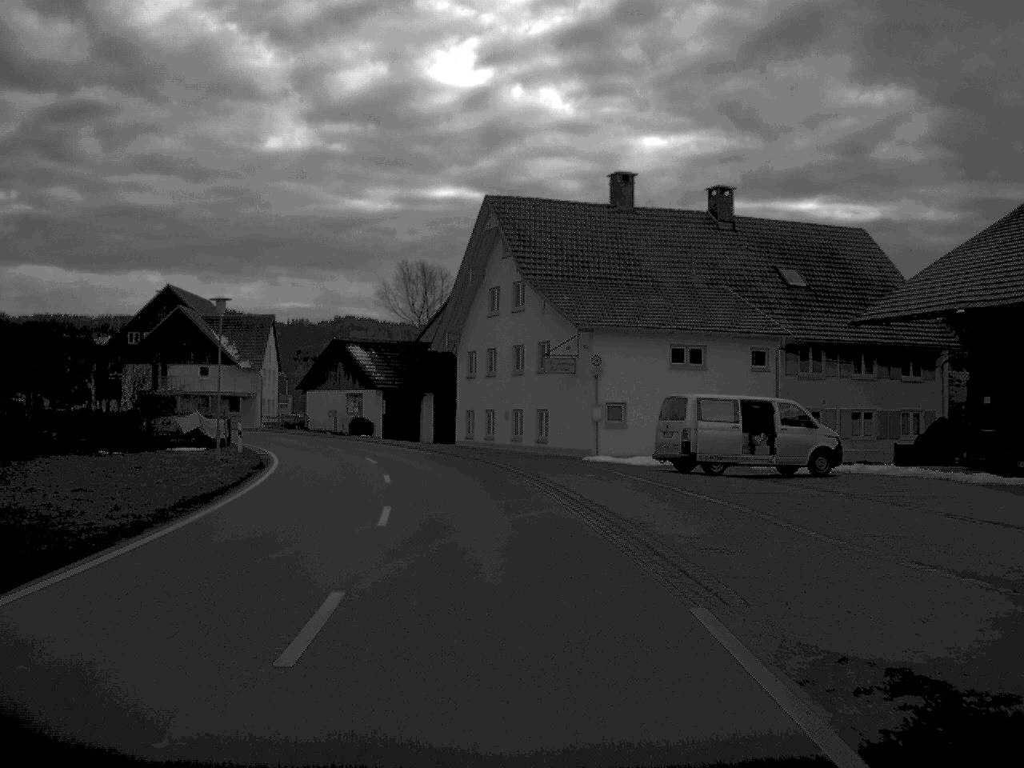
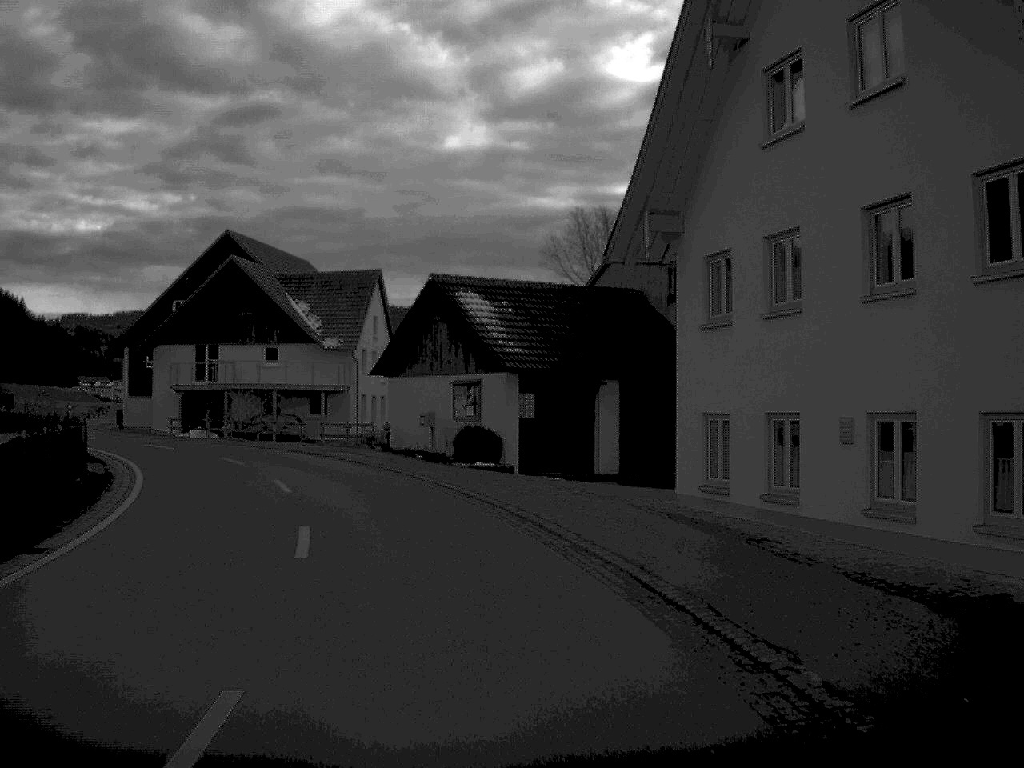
(-2.0, +31.3) m; -9°
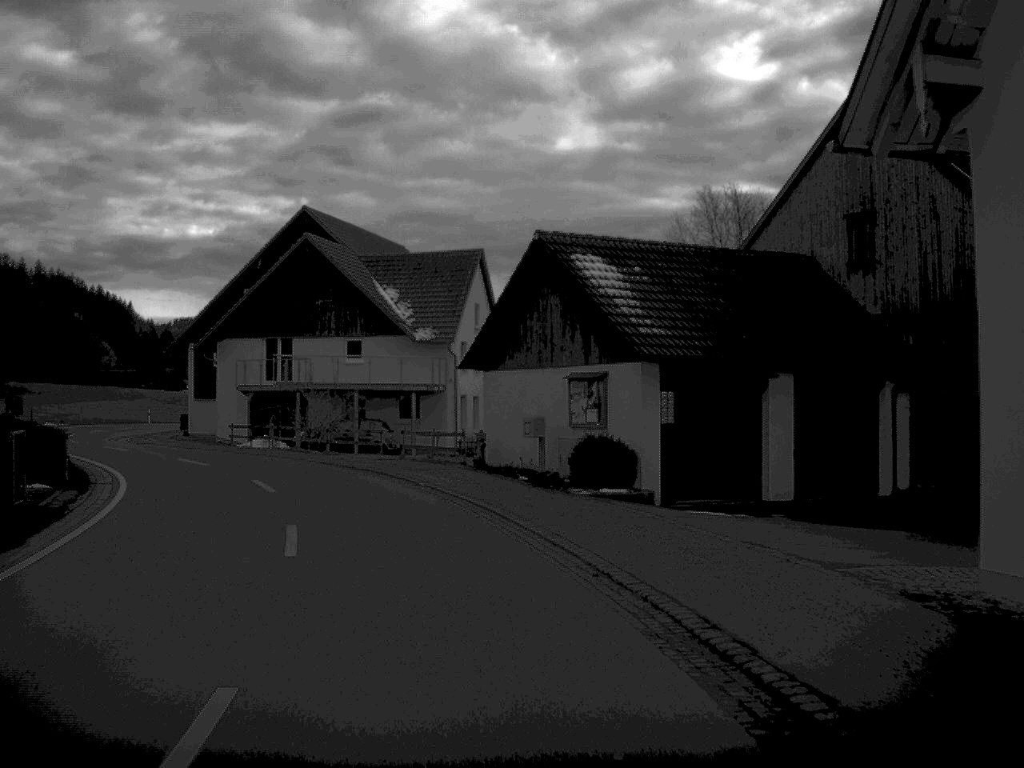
(-0.4, +9.1) m; -5°
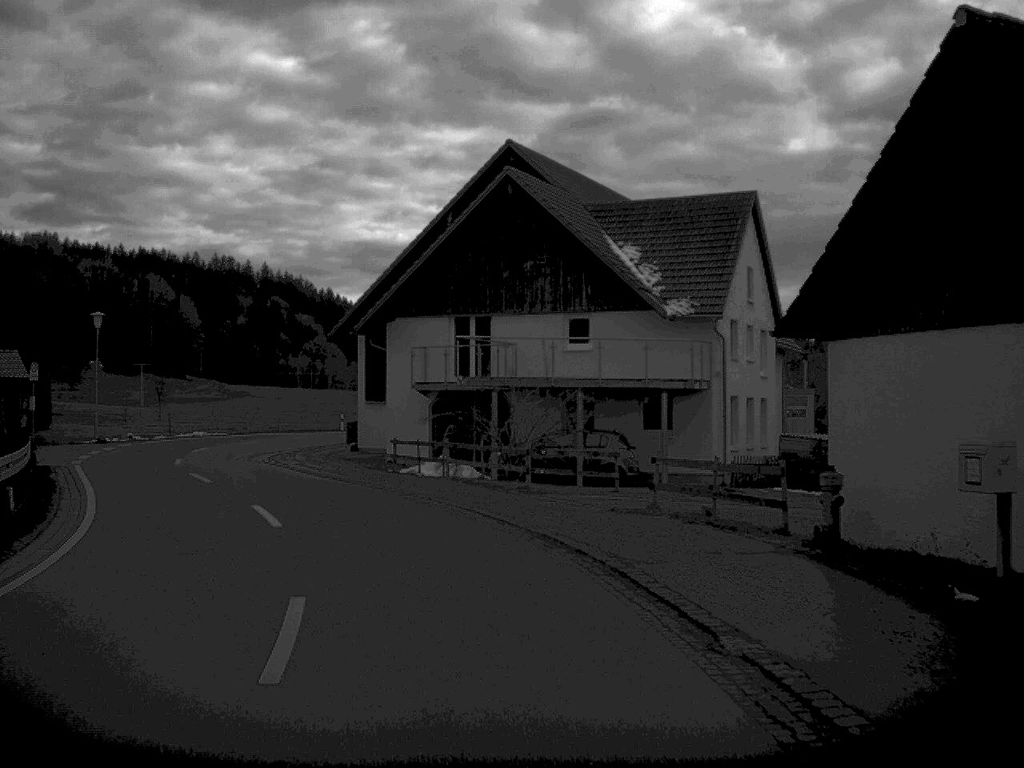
(-1.4, +15.2) m; -11°
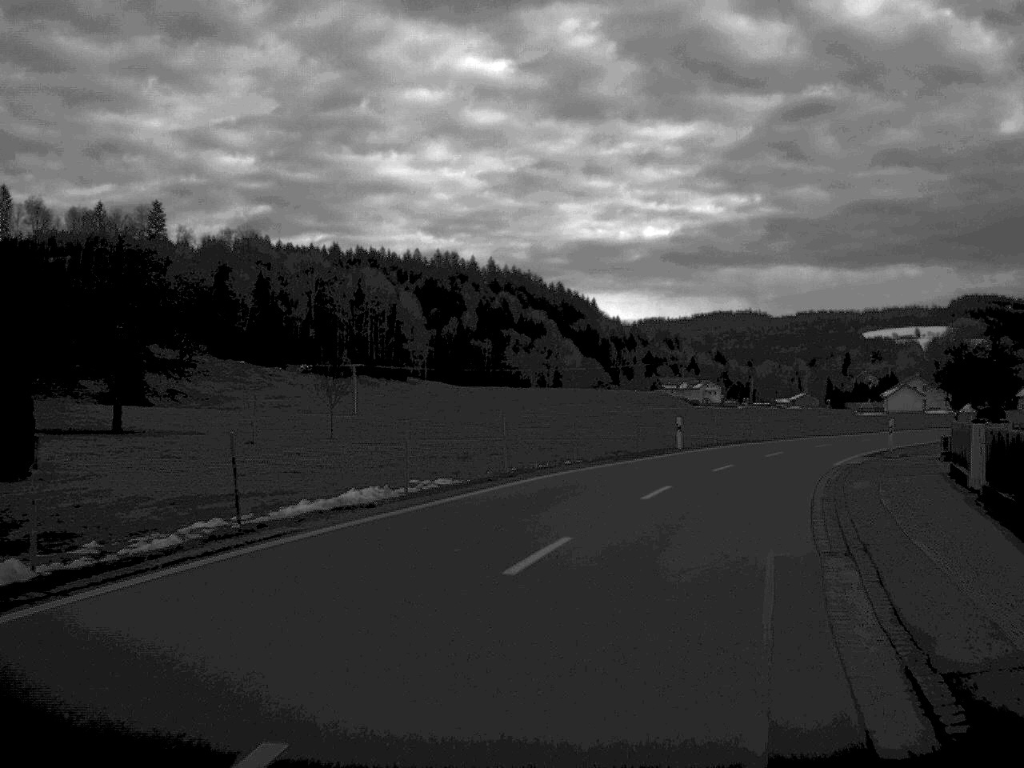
(-8.9, +39.6) m; -9°
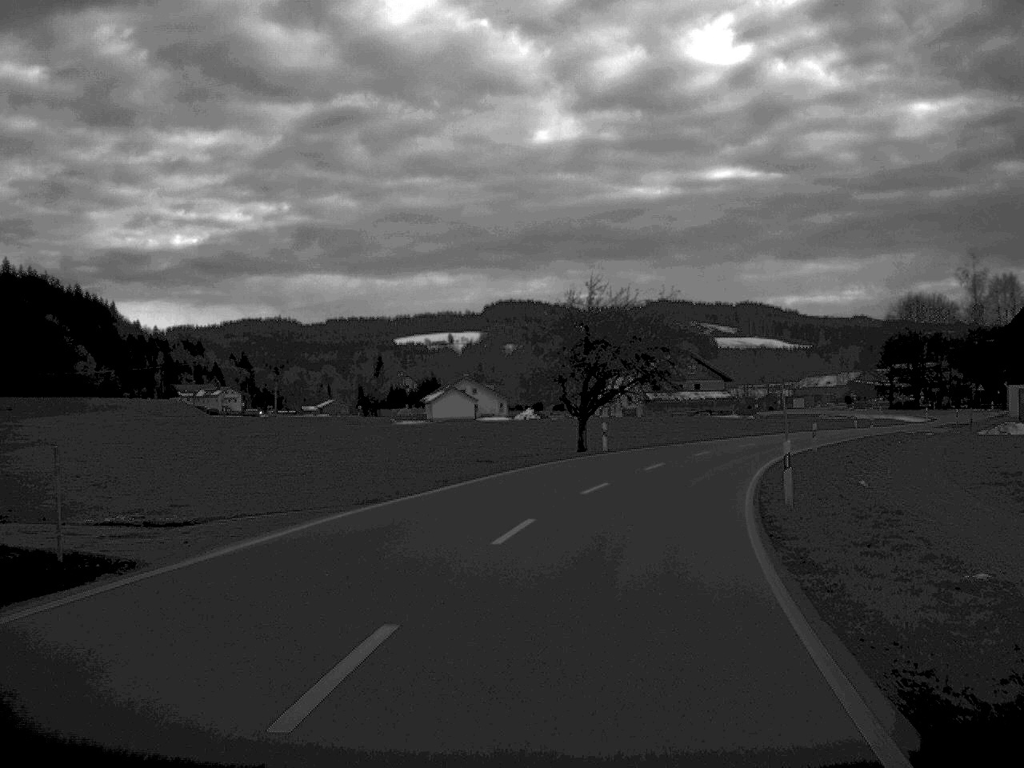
(+8.6, +39.5) m; +20°
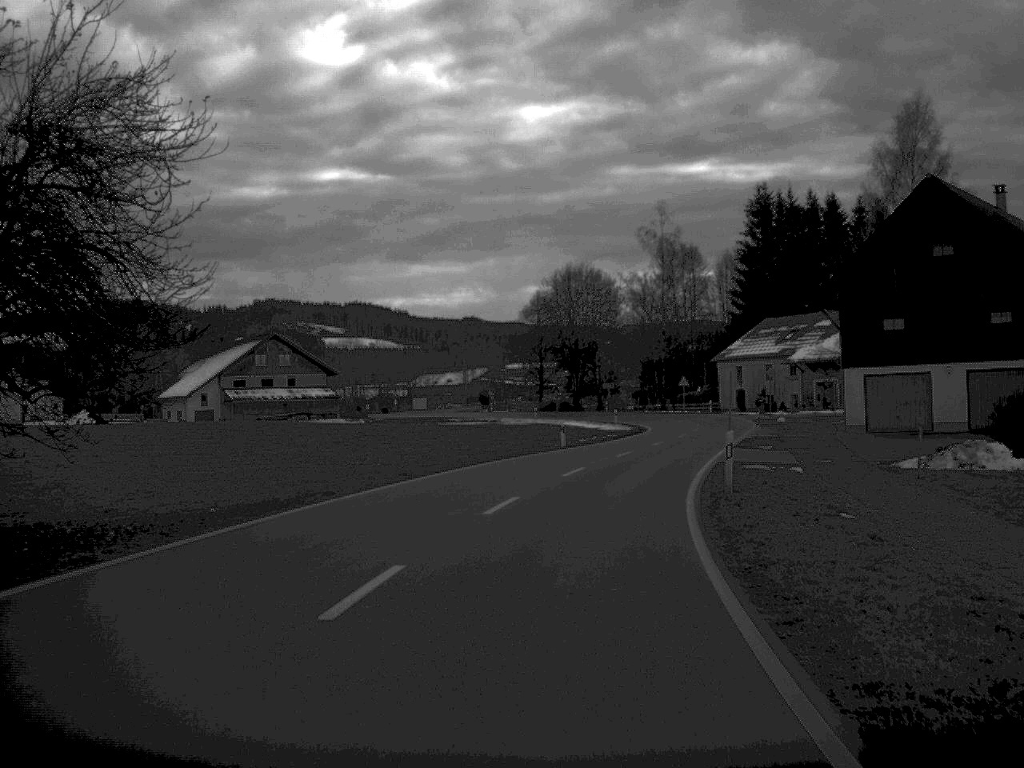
(+6.4, +40.5) m; +17°
